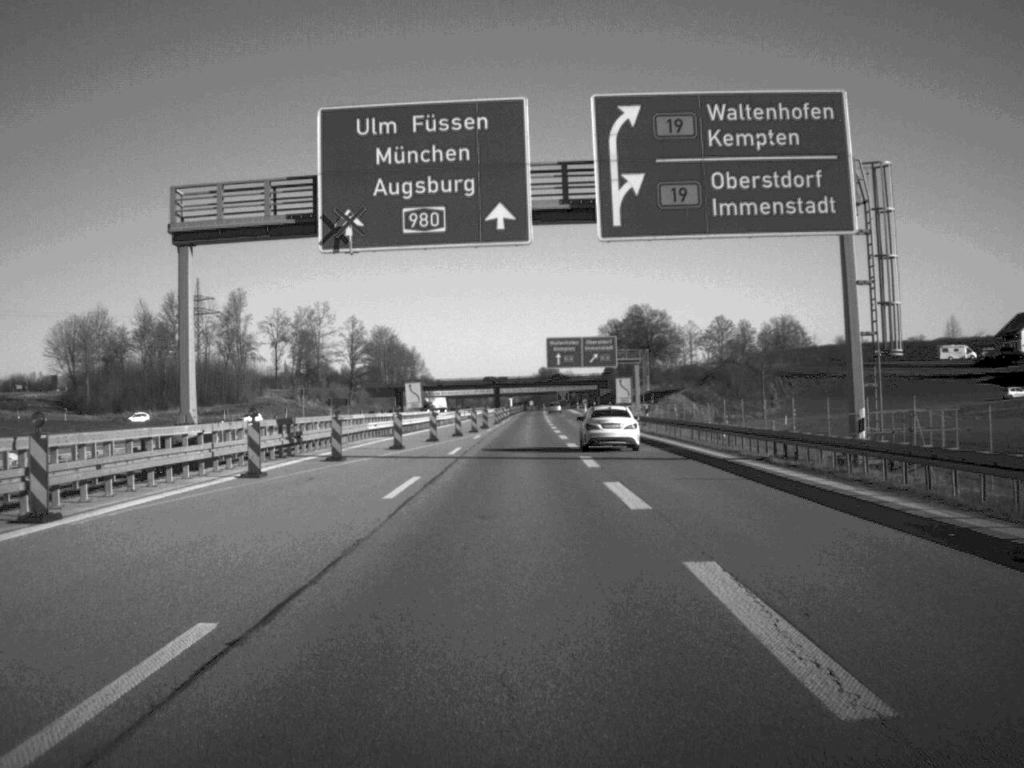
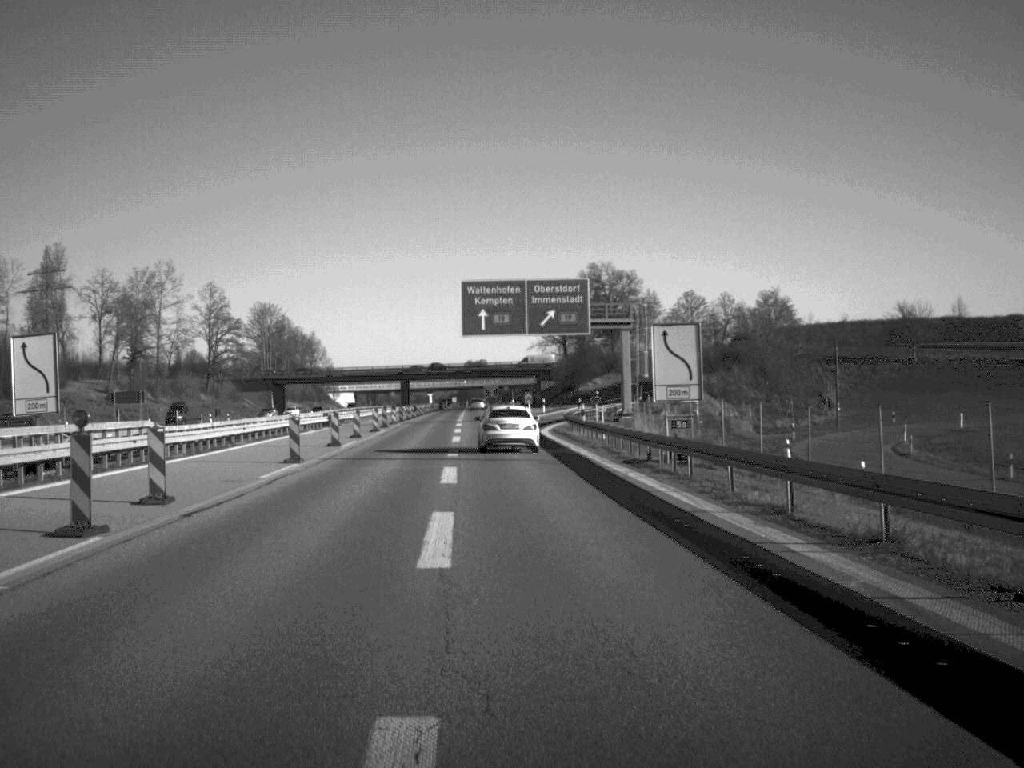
(+1.9, +65.7) m; +3°
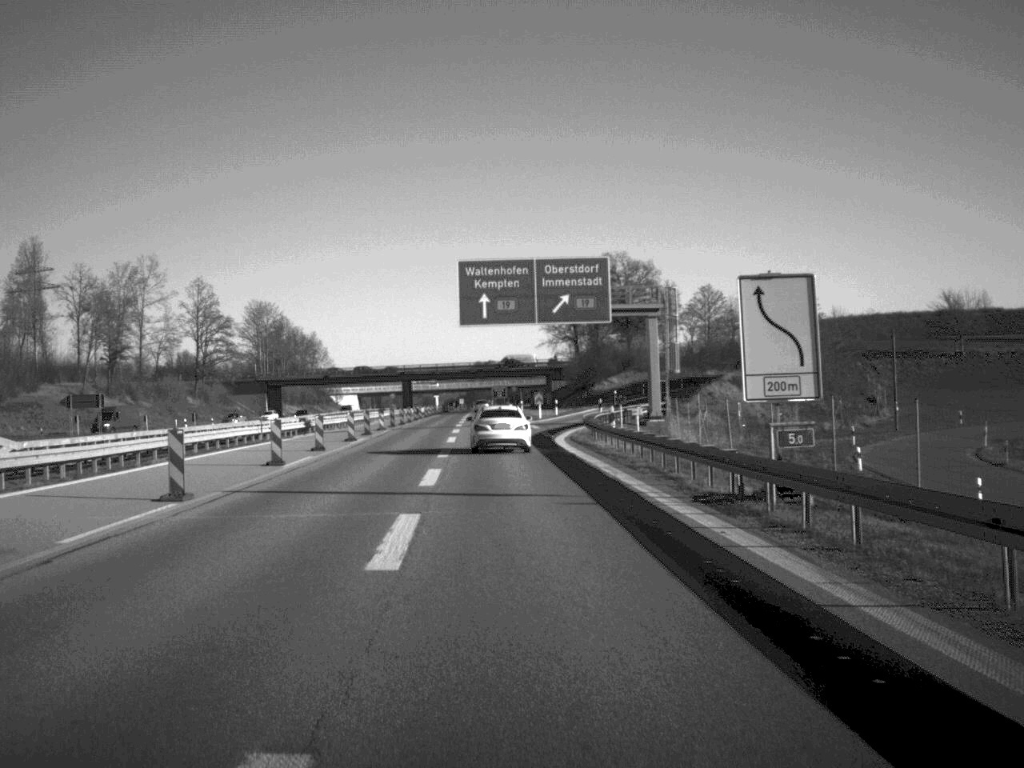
(0.0, +12.3) m; 0°
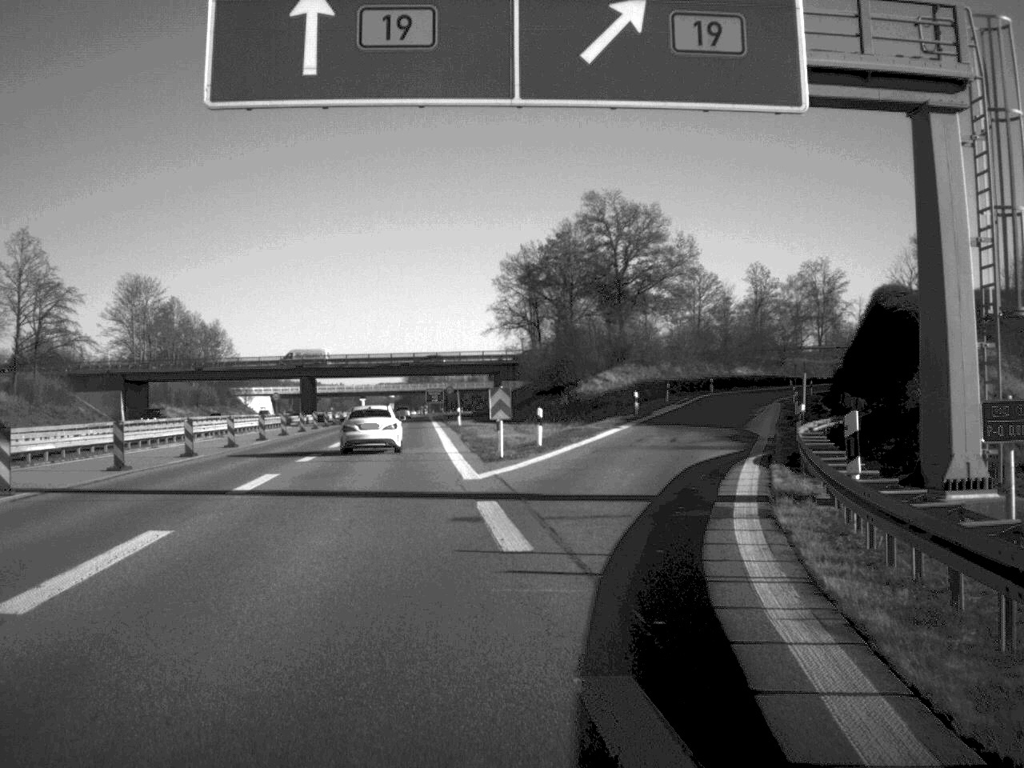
(+0.1, +50.5) m; +3°
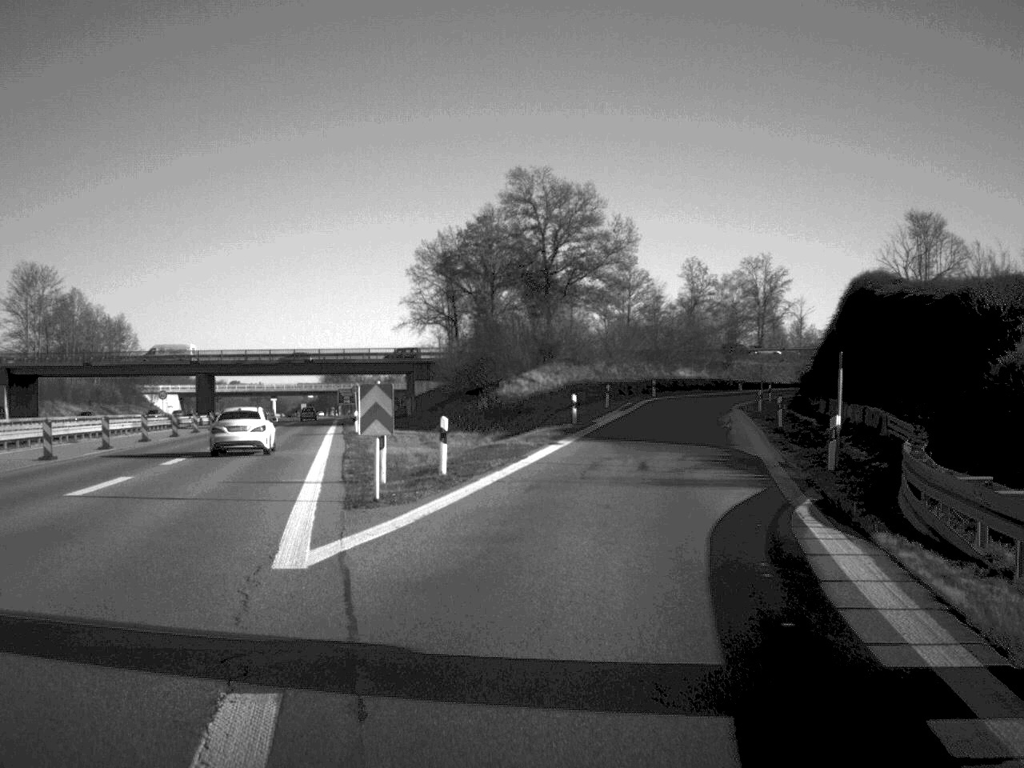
(+0.4, +12.1) m; +4°
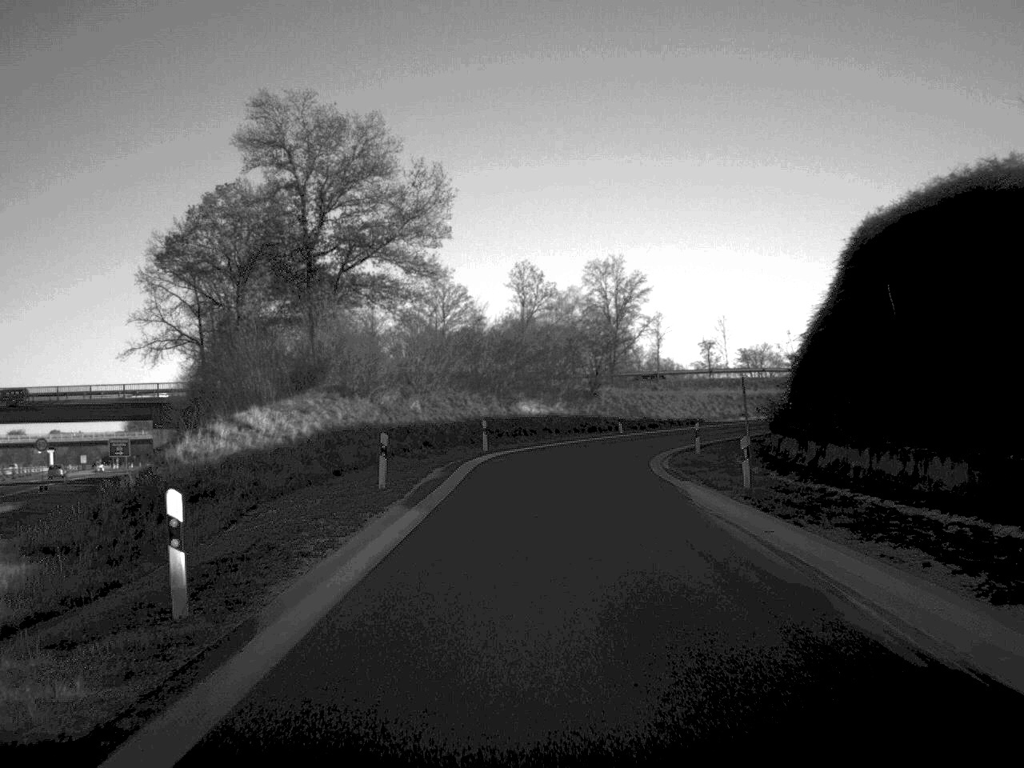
(+2.8, +34.0) m; +8°
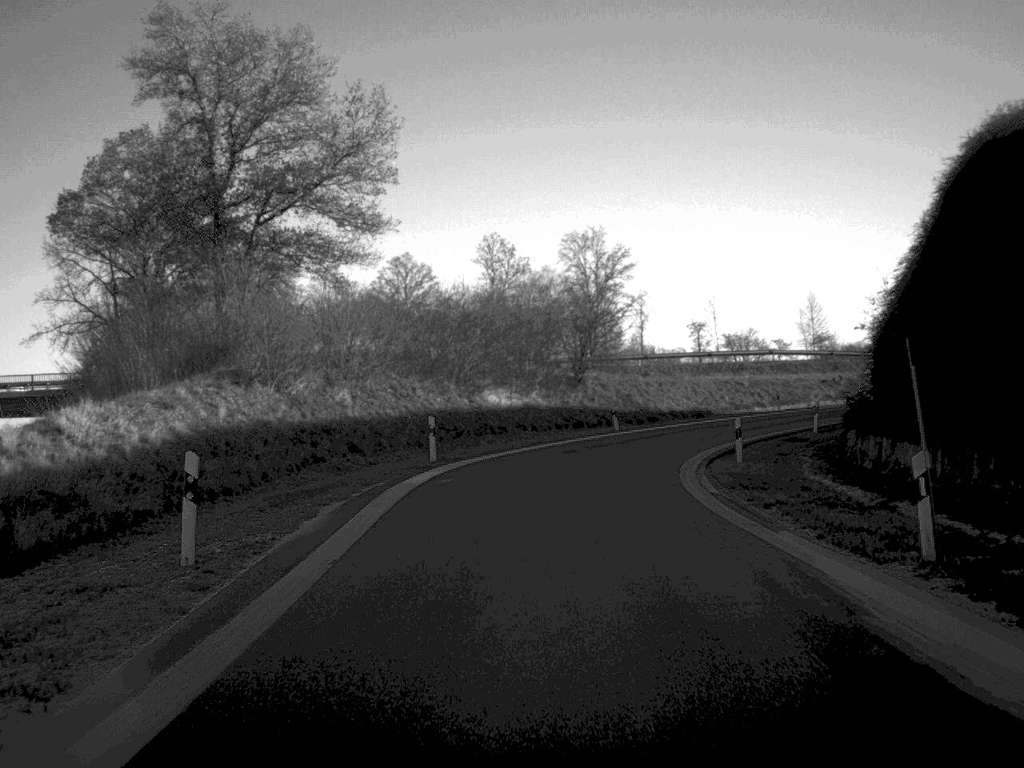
(+0.1, +12.7) m; +1°
